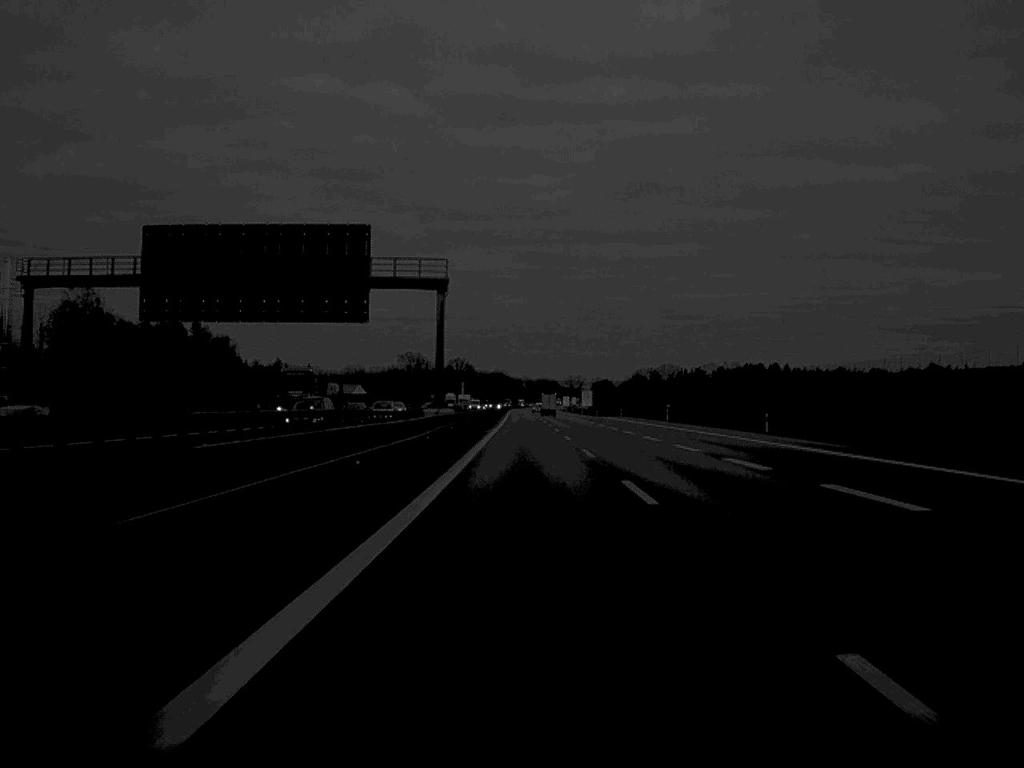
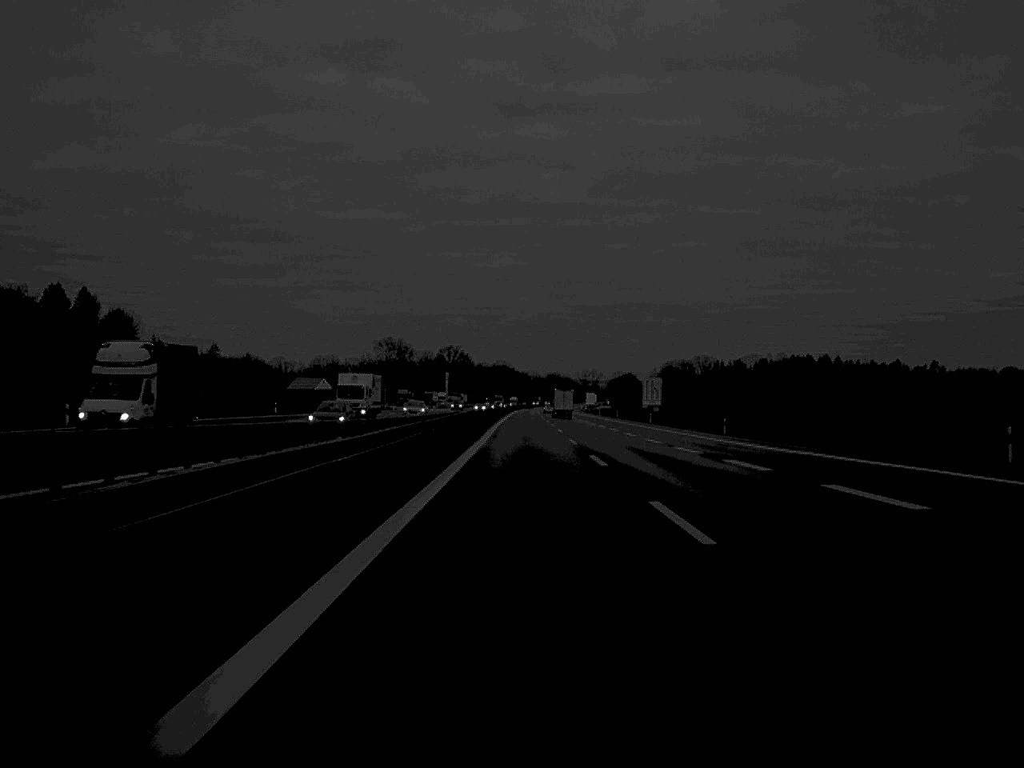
(-0.5, +131.5) m; 0°
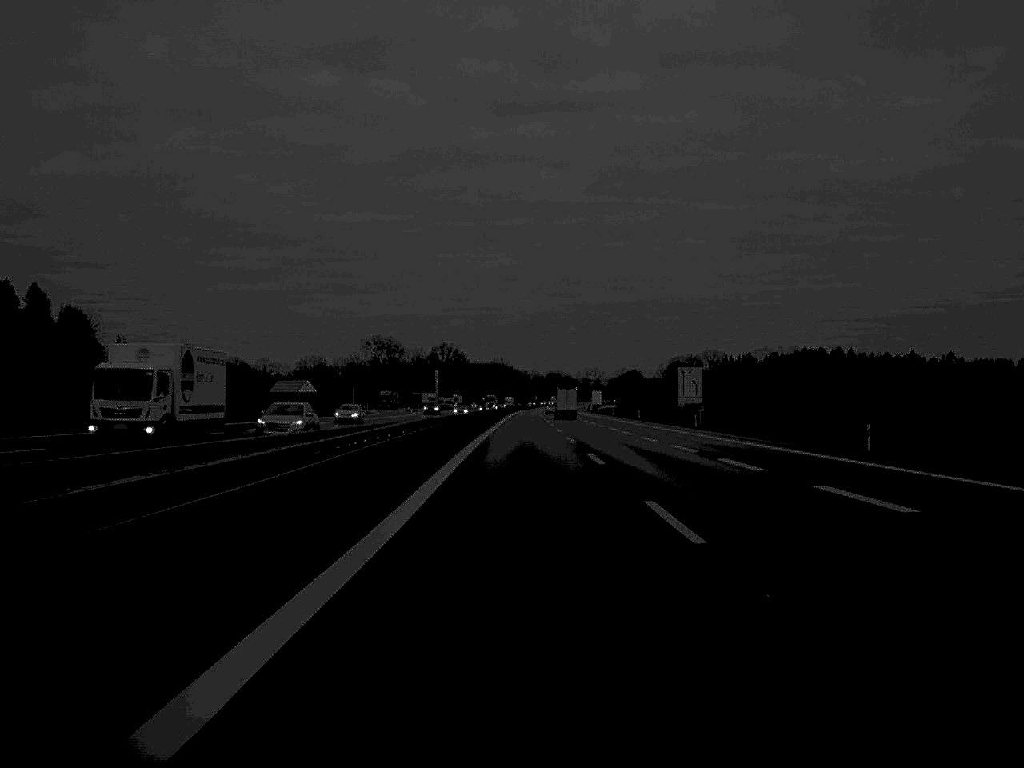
(0.0, +34.8) m; 0°
